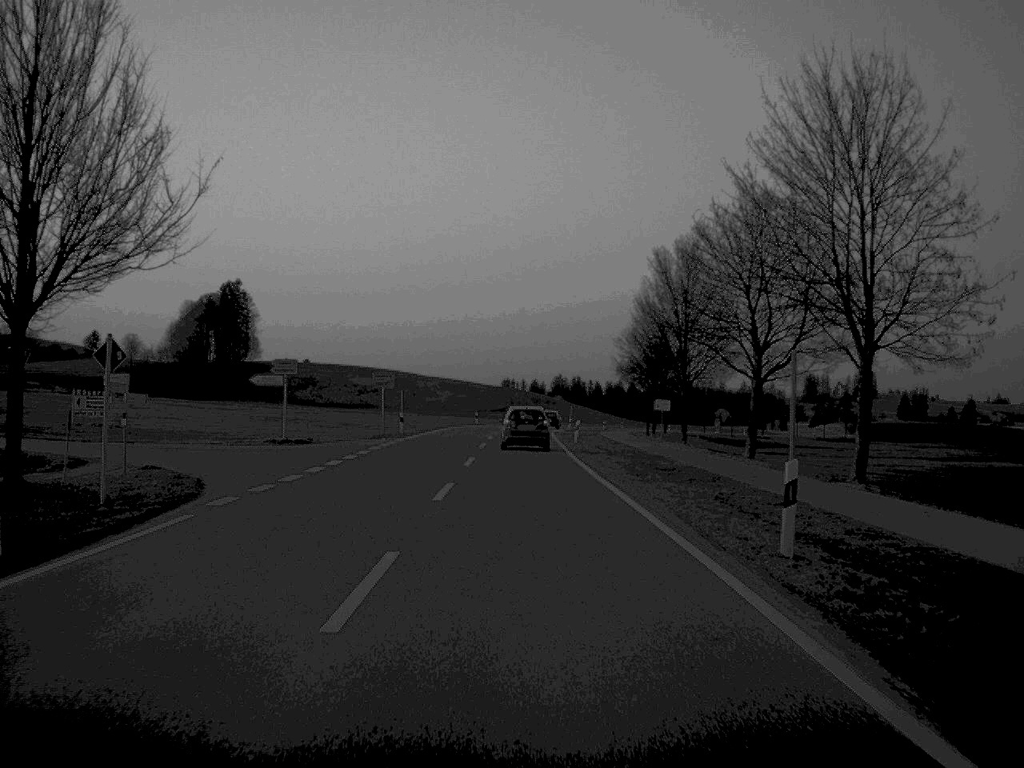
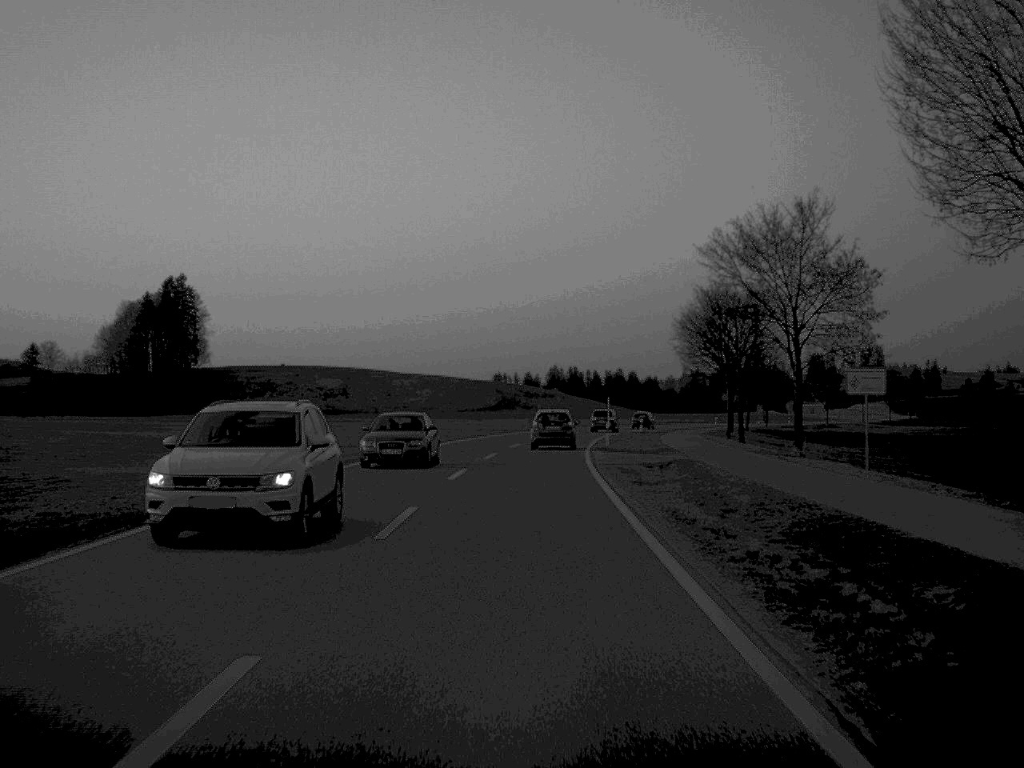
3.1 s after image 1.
(+0.1, +53.3) m; 0°
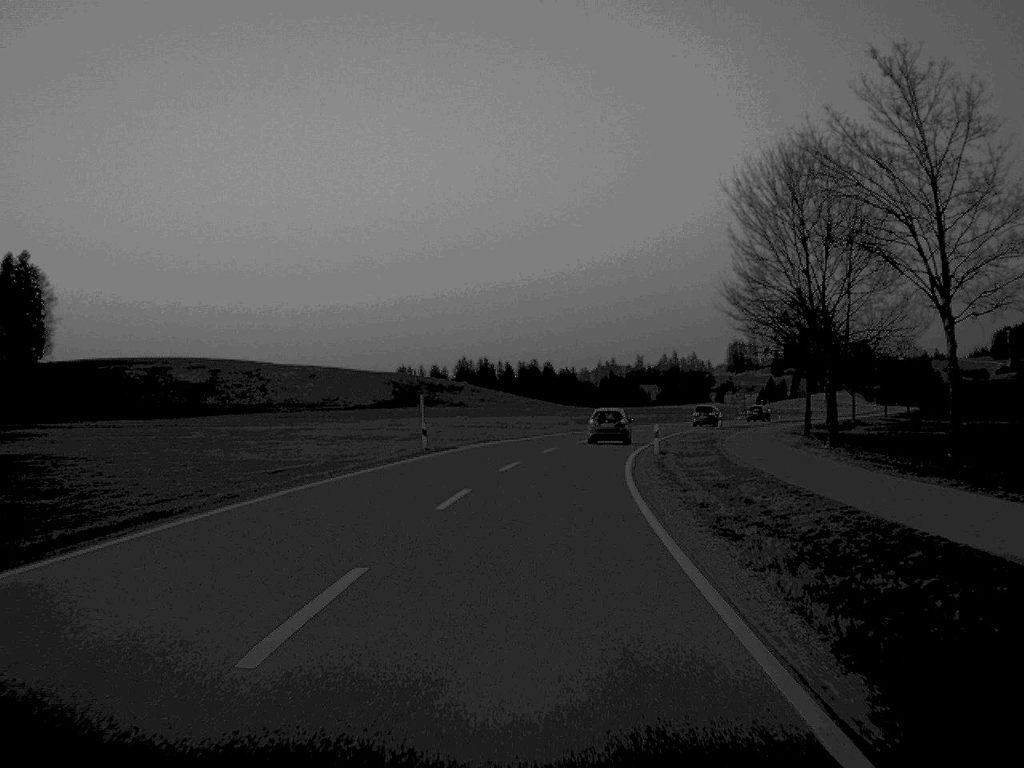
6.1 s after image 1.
(+1.4, +55.3) m; +4°
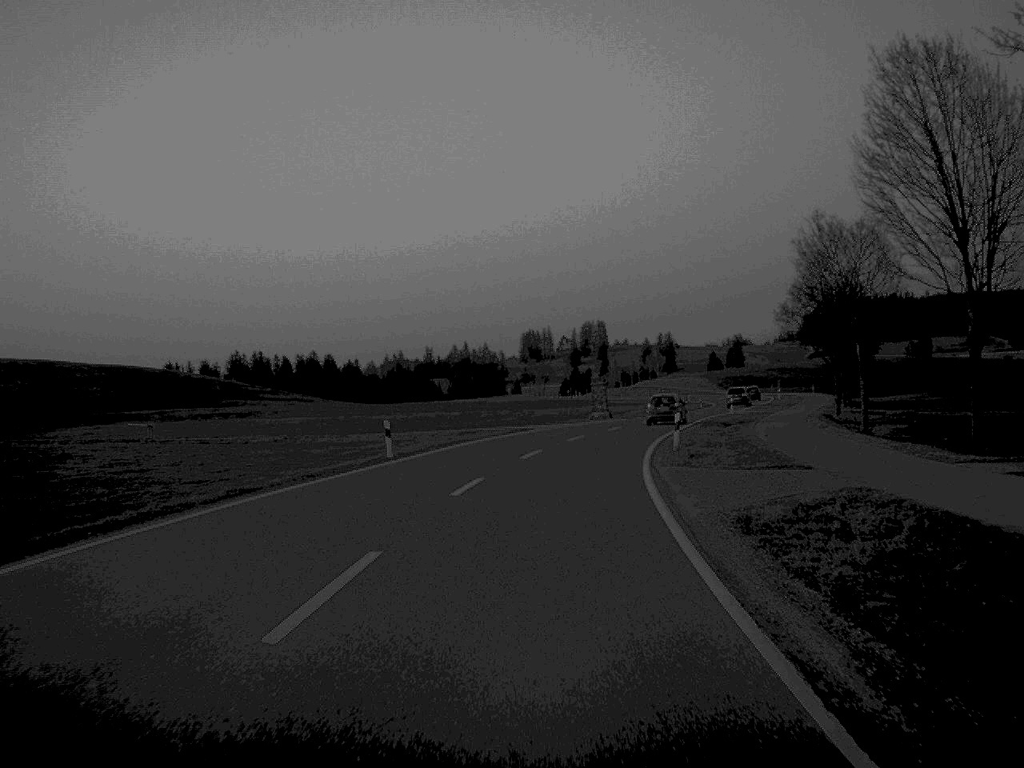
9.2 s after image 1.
(+4.4, +58.7) m; +10°
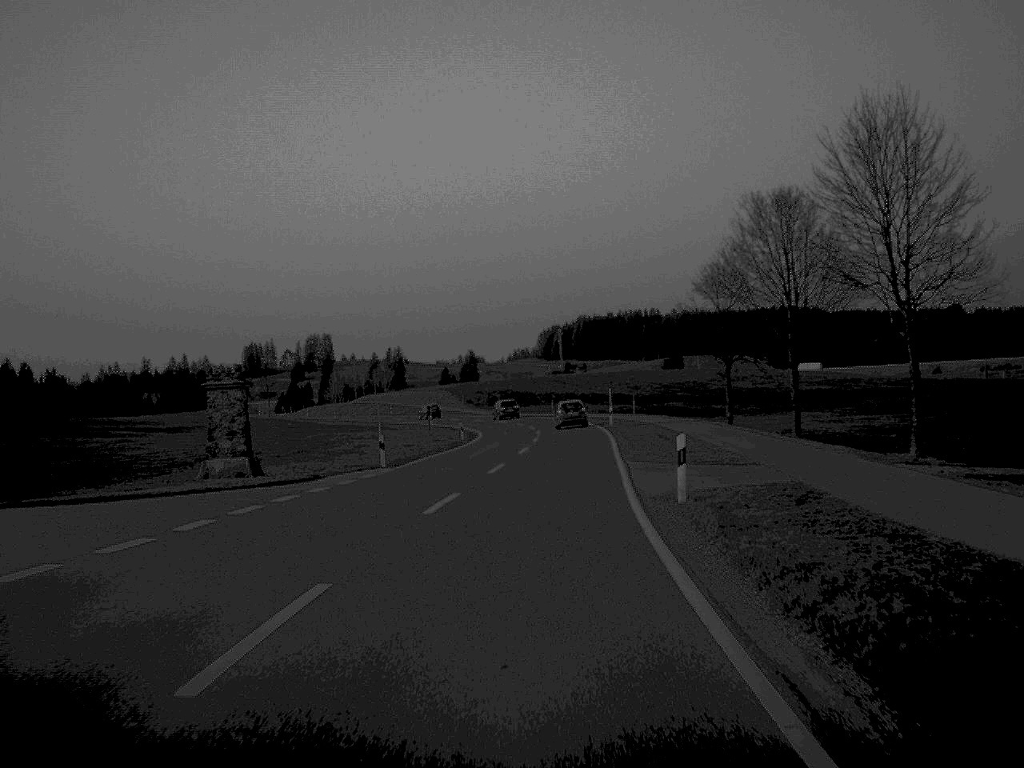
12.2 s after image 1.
(+6.2, +60.2) m; +12°
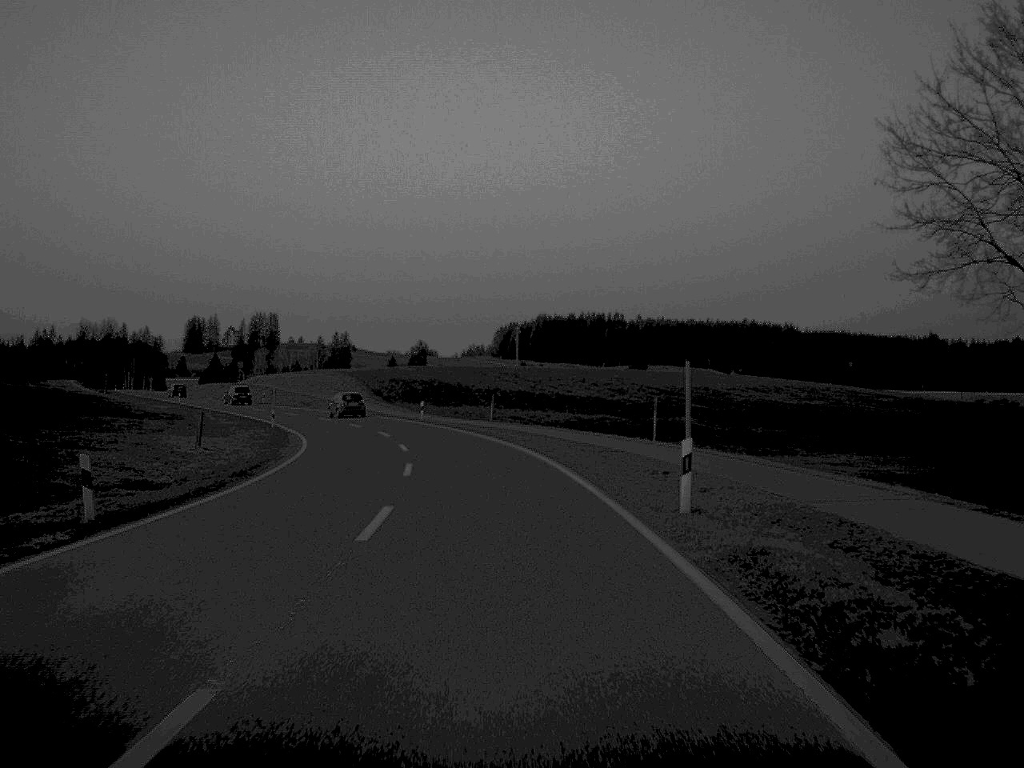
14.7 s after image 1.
(+1.8, +52.1) m; +2°
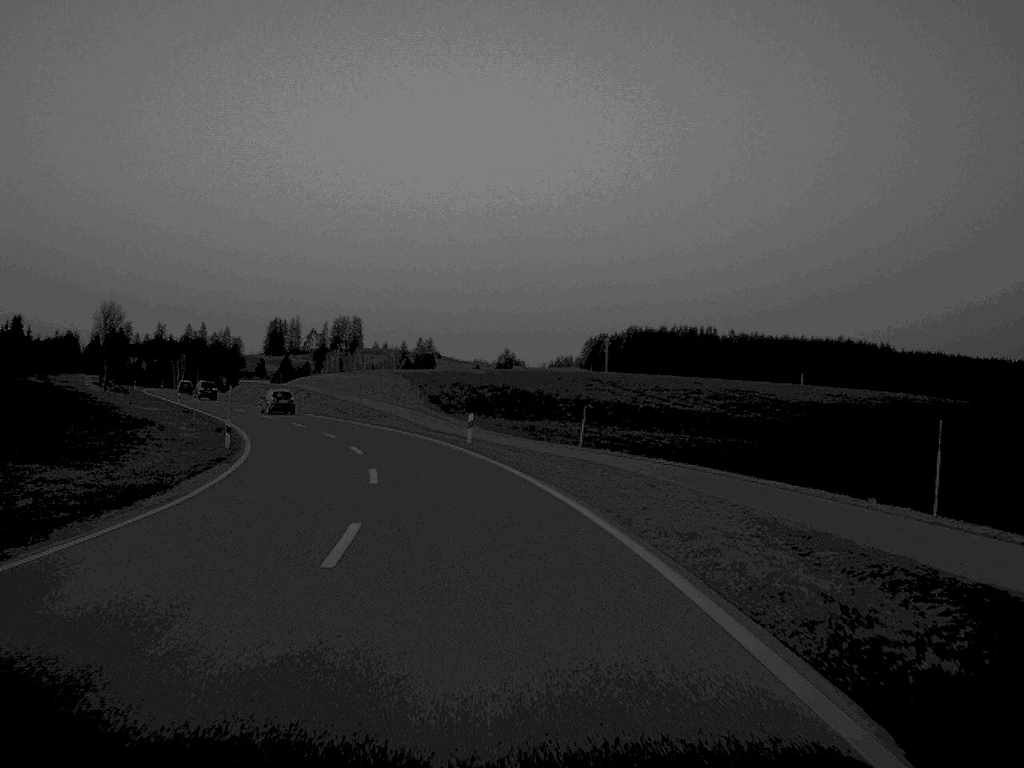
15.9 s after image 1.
(-0.8, +25.6) m; -4°
